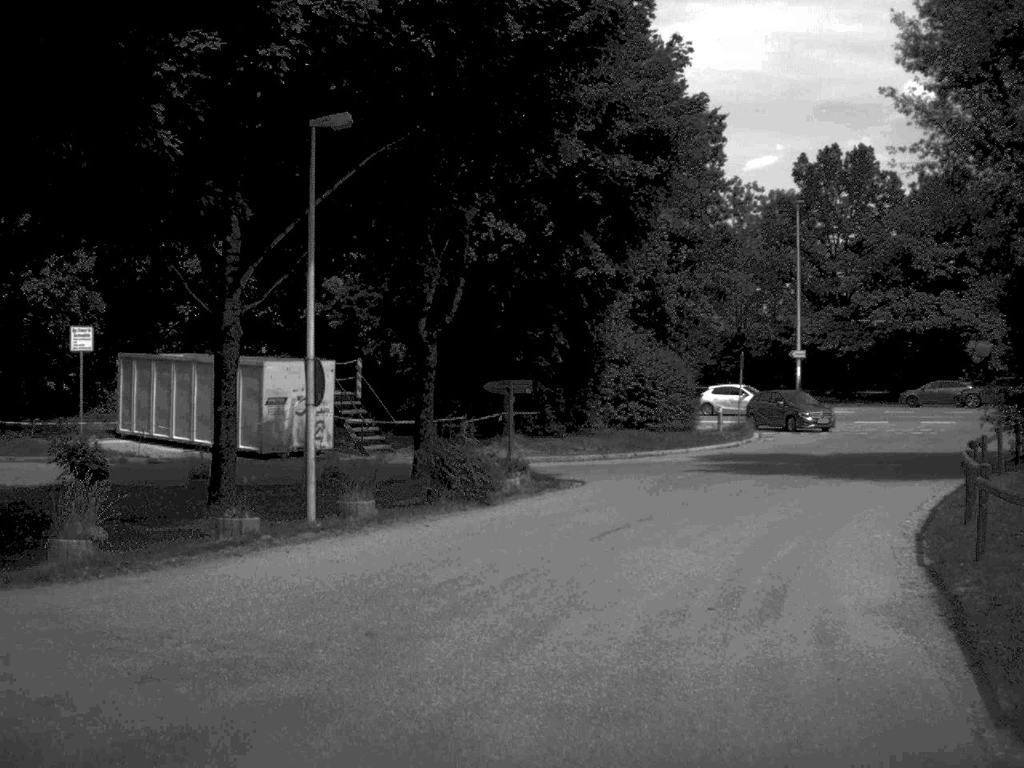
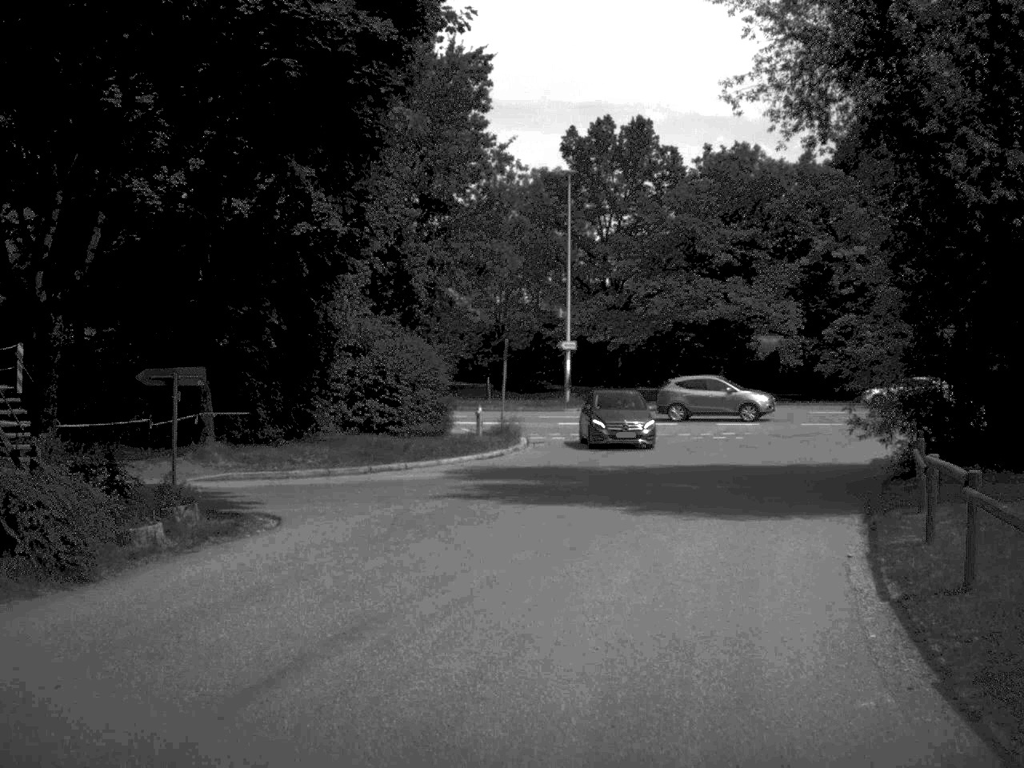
(+0.8, +8.1) m; +11°
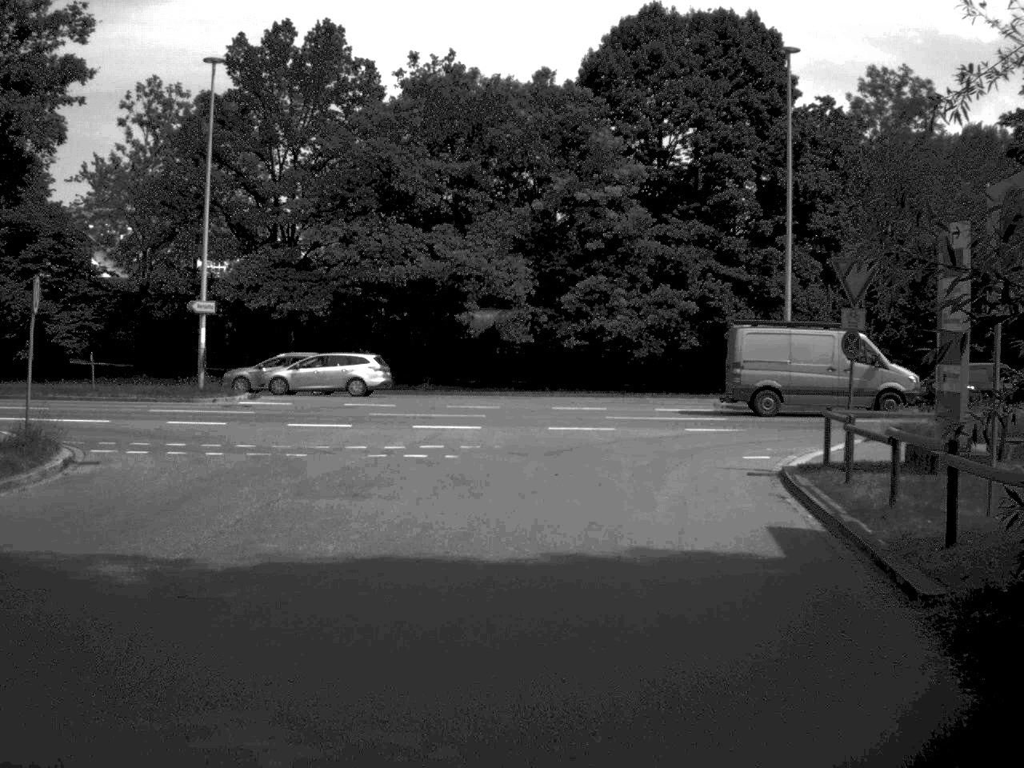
(+2.3, +16.5) m; +13°
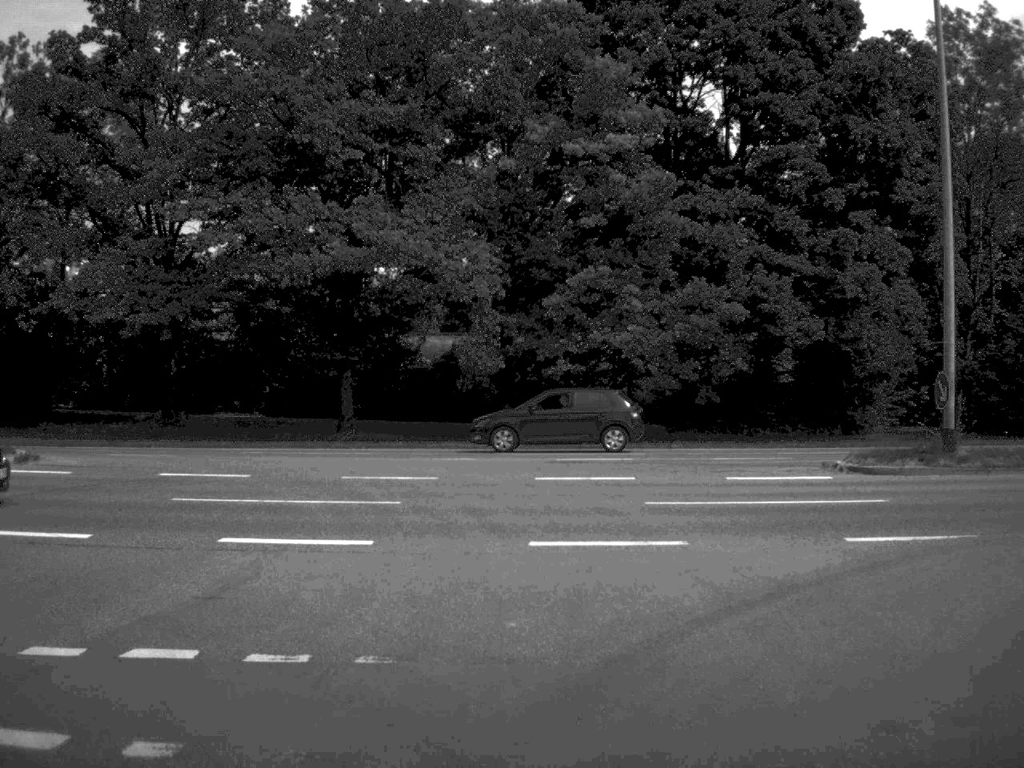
(+0.2, +16.1) m; +1°
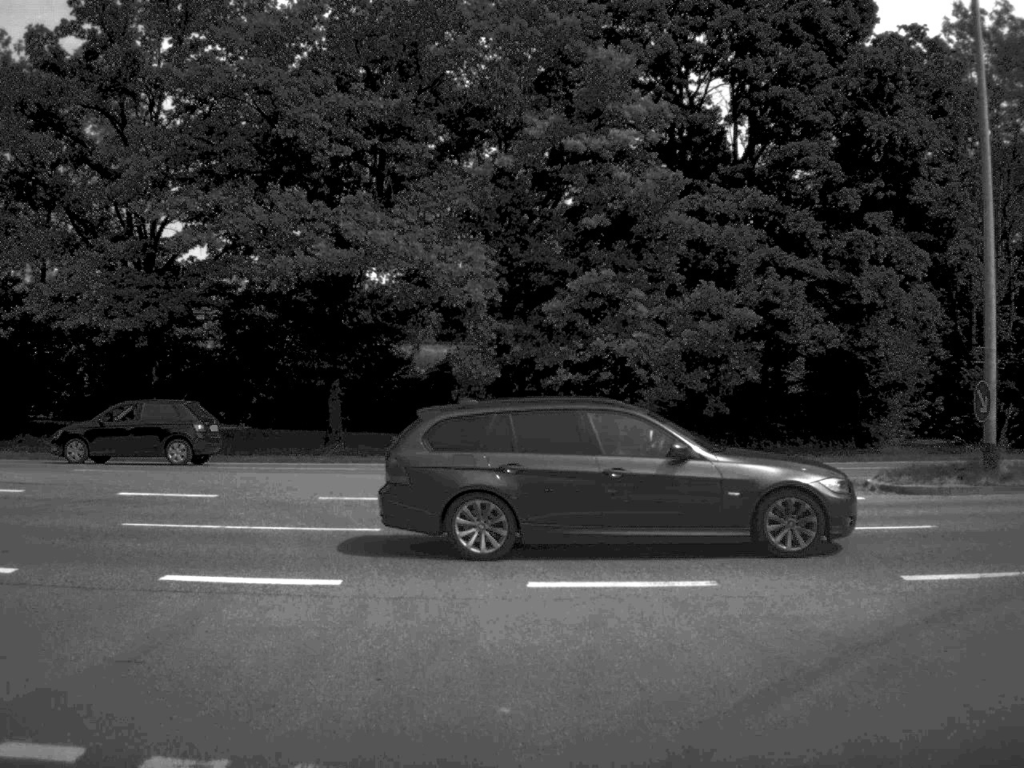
(0.0, +2.0) m; 0°
